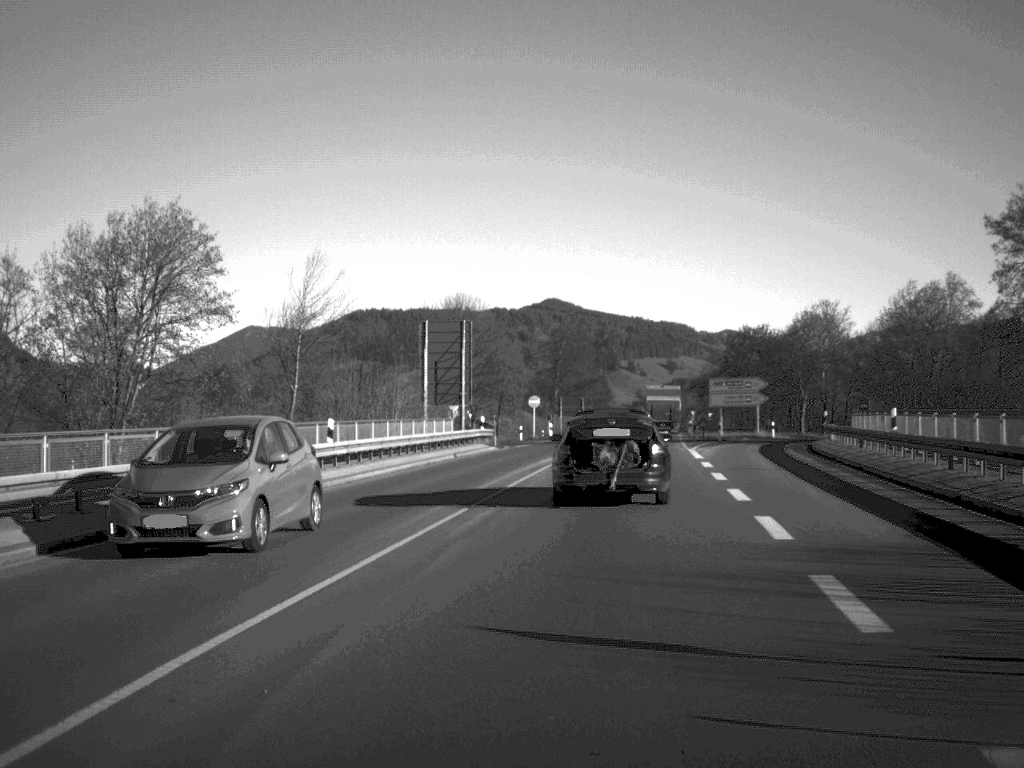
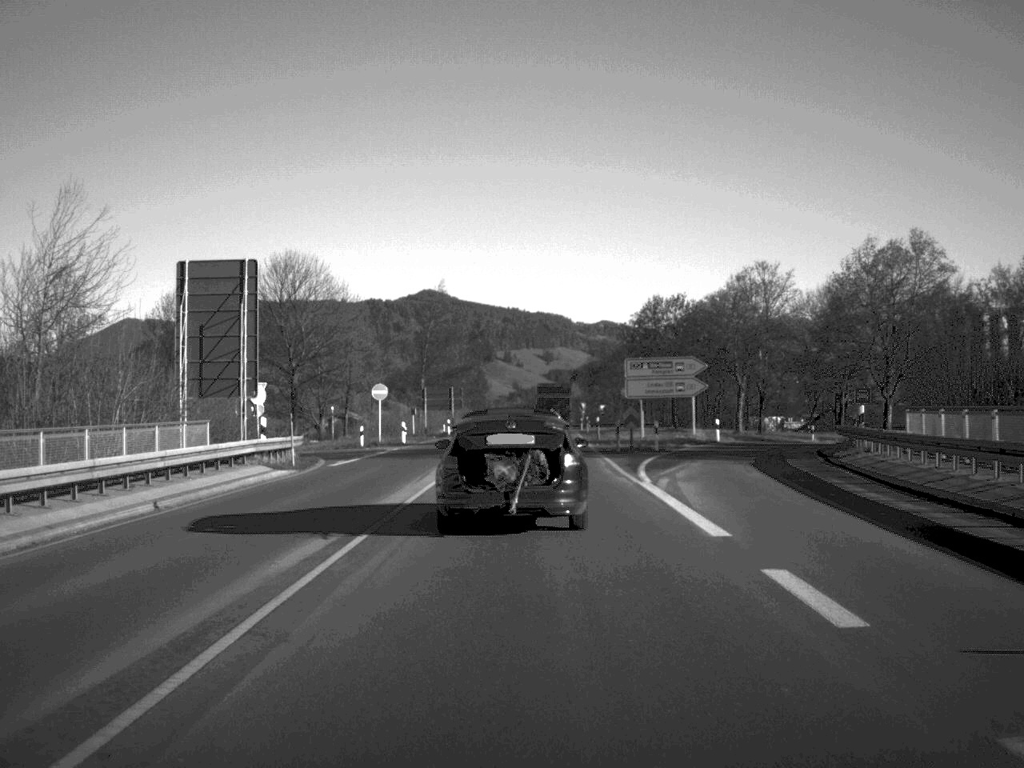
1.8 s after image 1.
(+1.4, +24.0) m; +5°
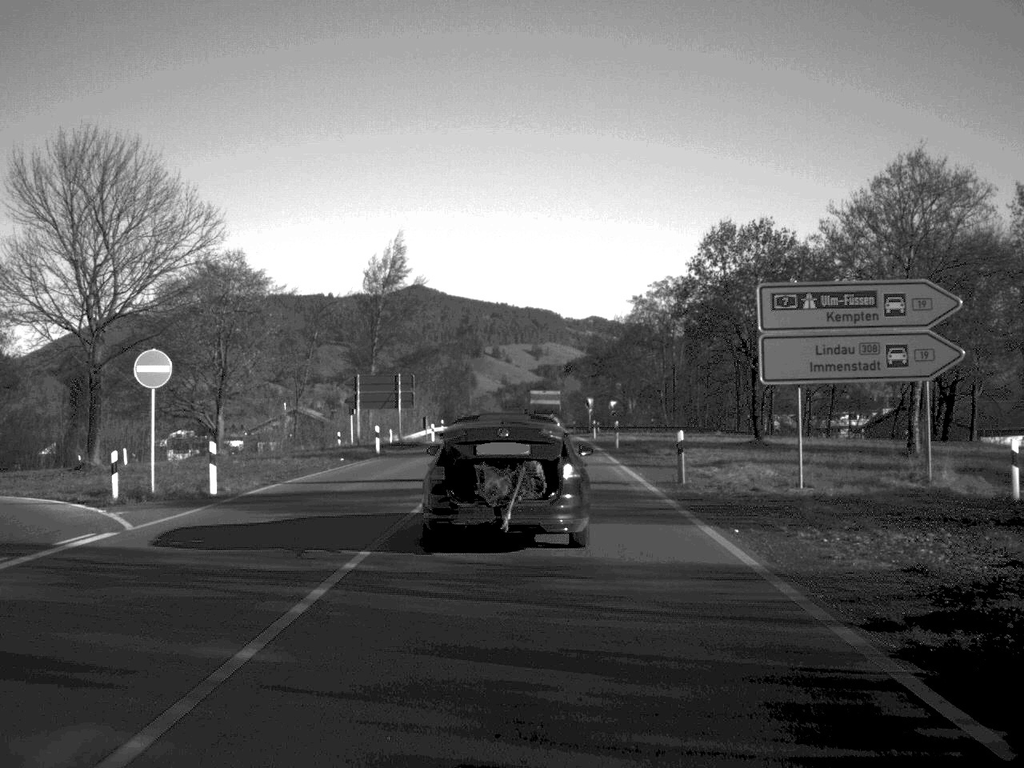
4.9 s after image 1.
(+0.1, +36.2) m; 0°
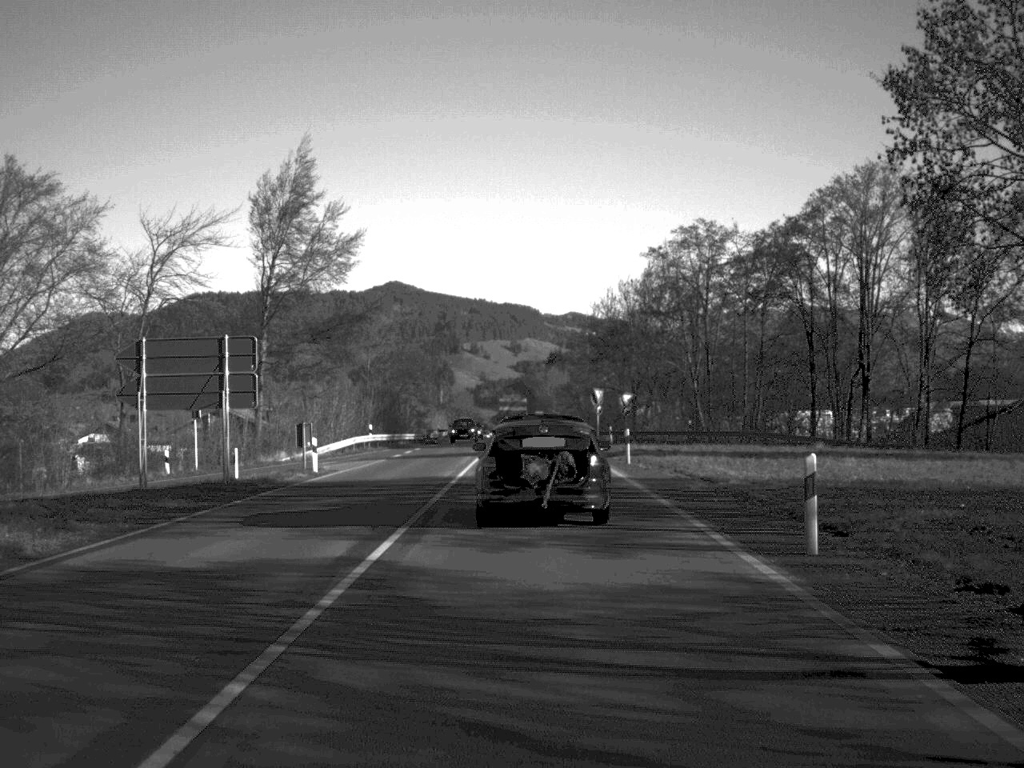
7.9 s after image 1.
(+0.3, +36.4) m; +1°
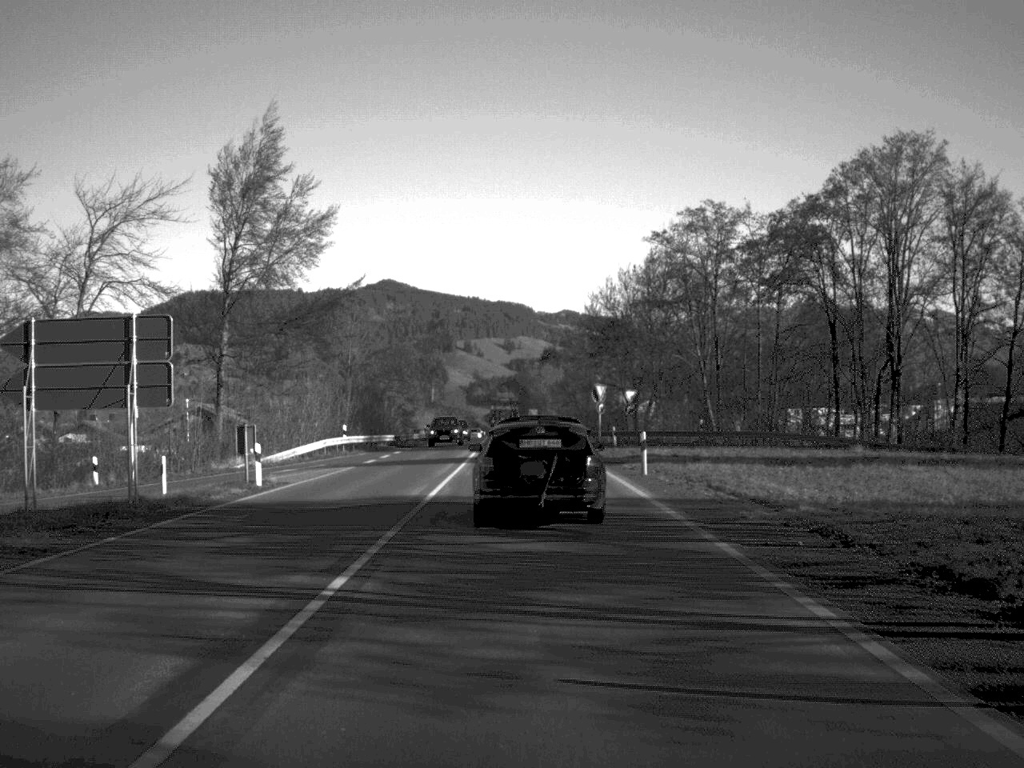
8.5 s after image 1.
(0.0, +7.4) m; 0°
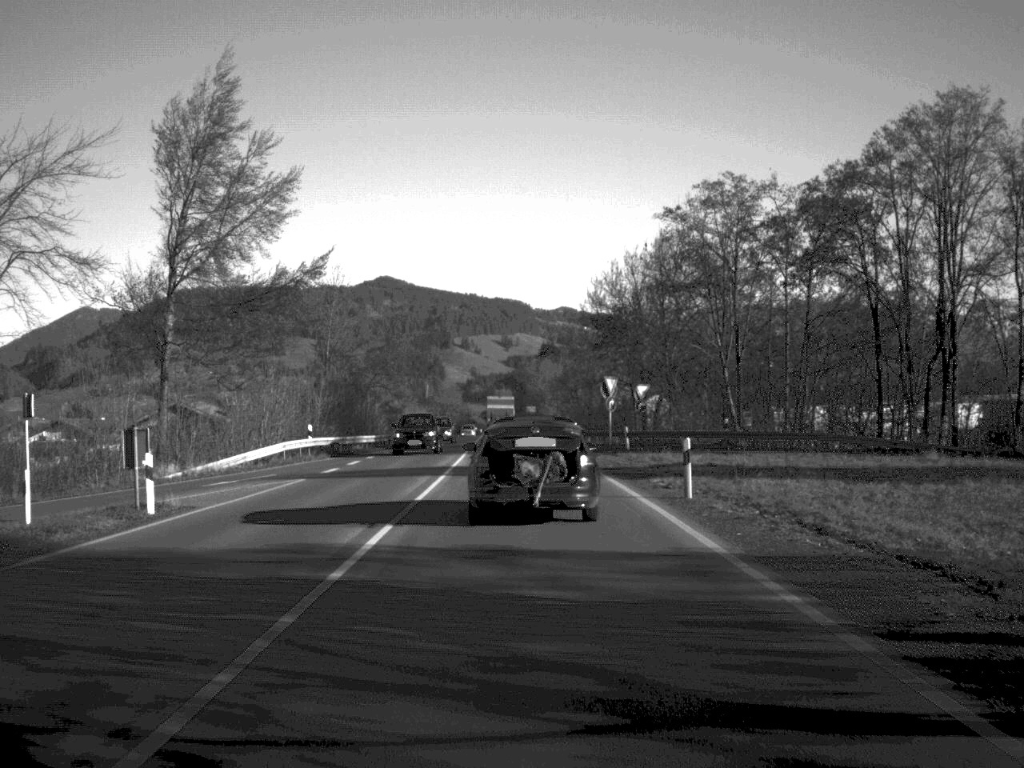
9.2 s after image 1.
(0.0, +9.0) m; 0°
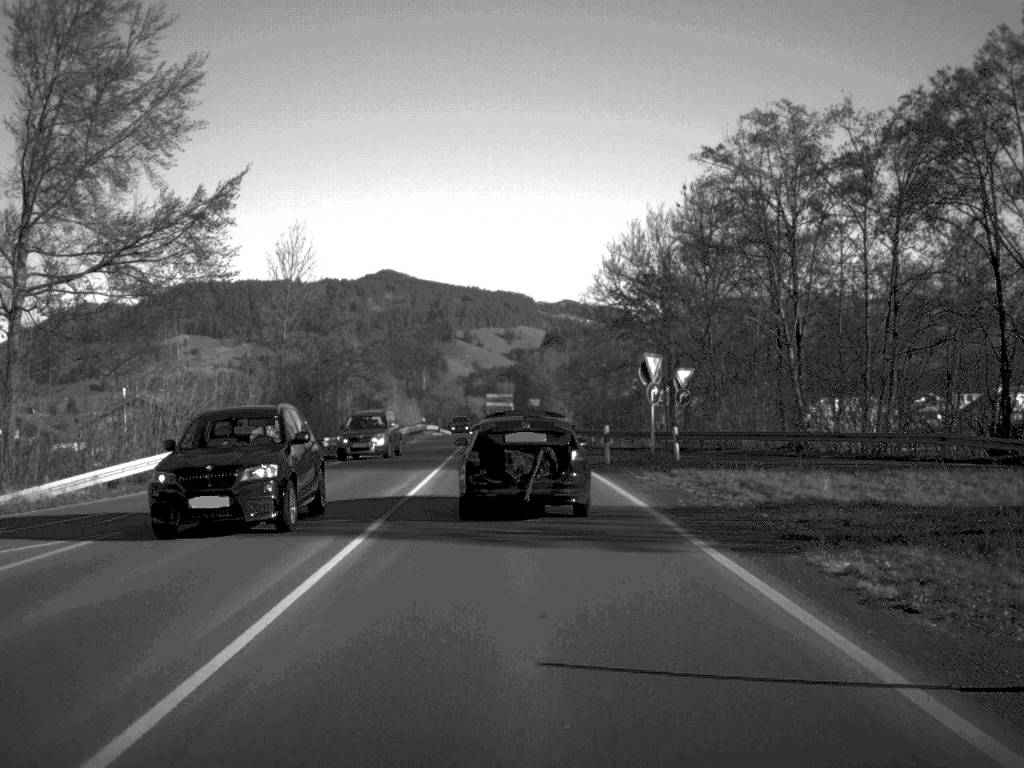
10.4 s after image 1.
(0.0, +15.9) m; 0°
